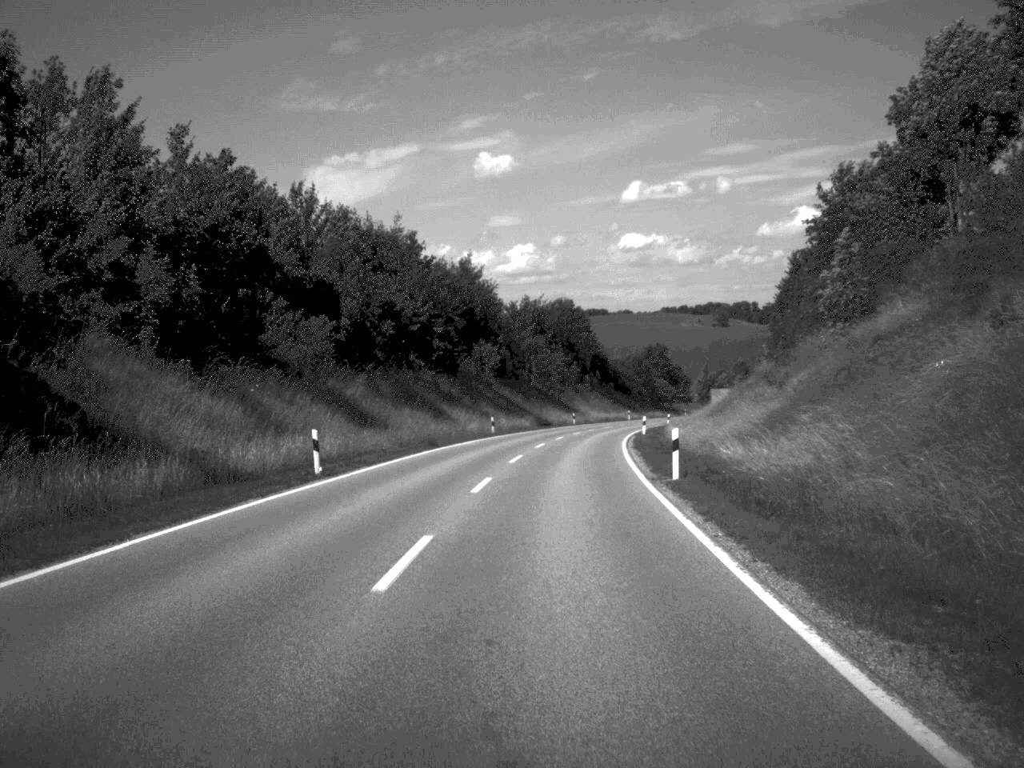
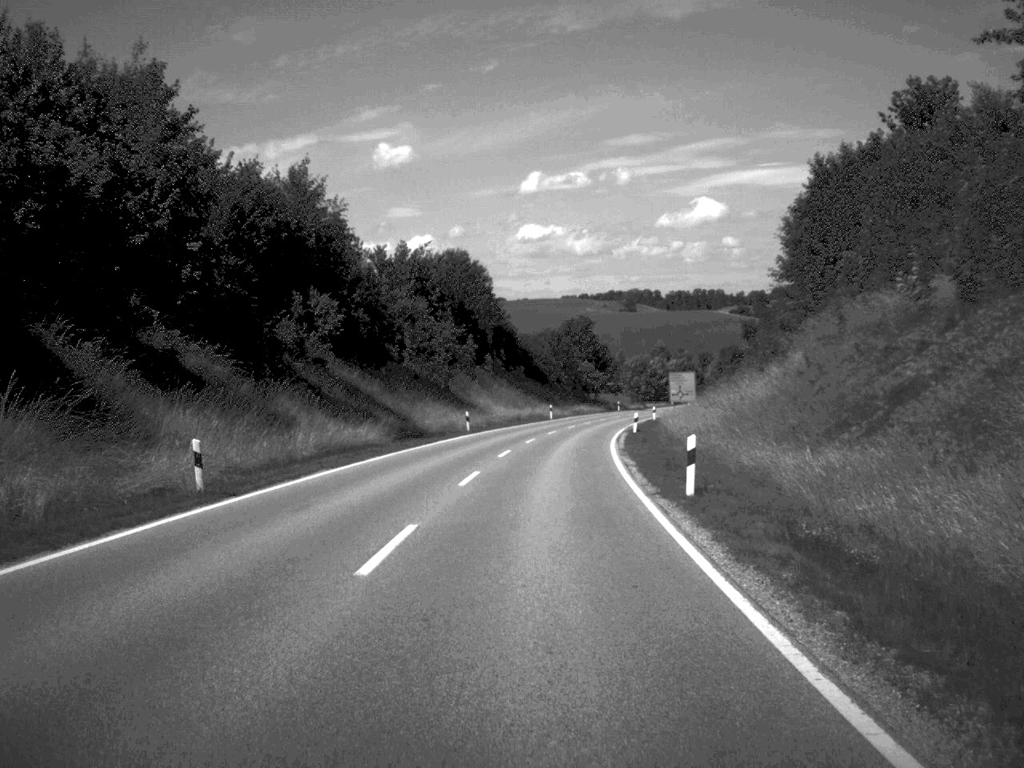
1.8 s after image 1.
(+1.8, +45.5) m; +4°
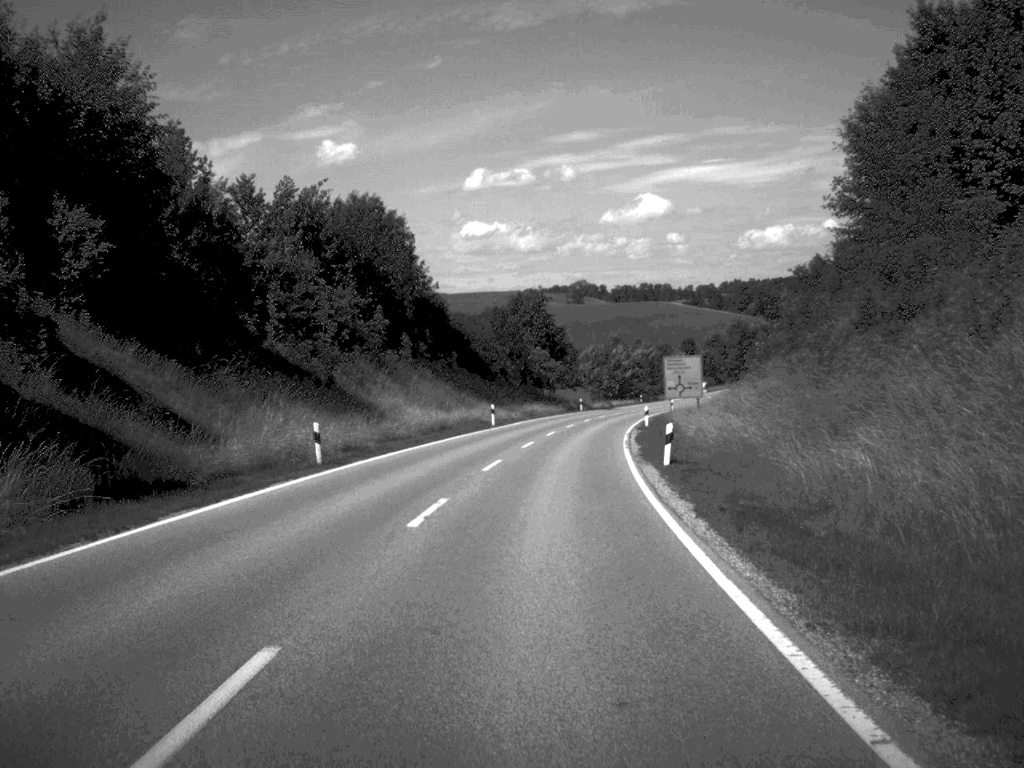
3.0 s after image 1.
(+0.7, +30.7) m; +2°
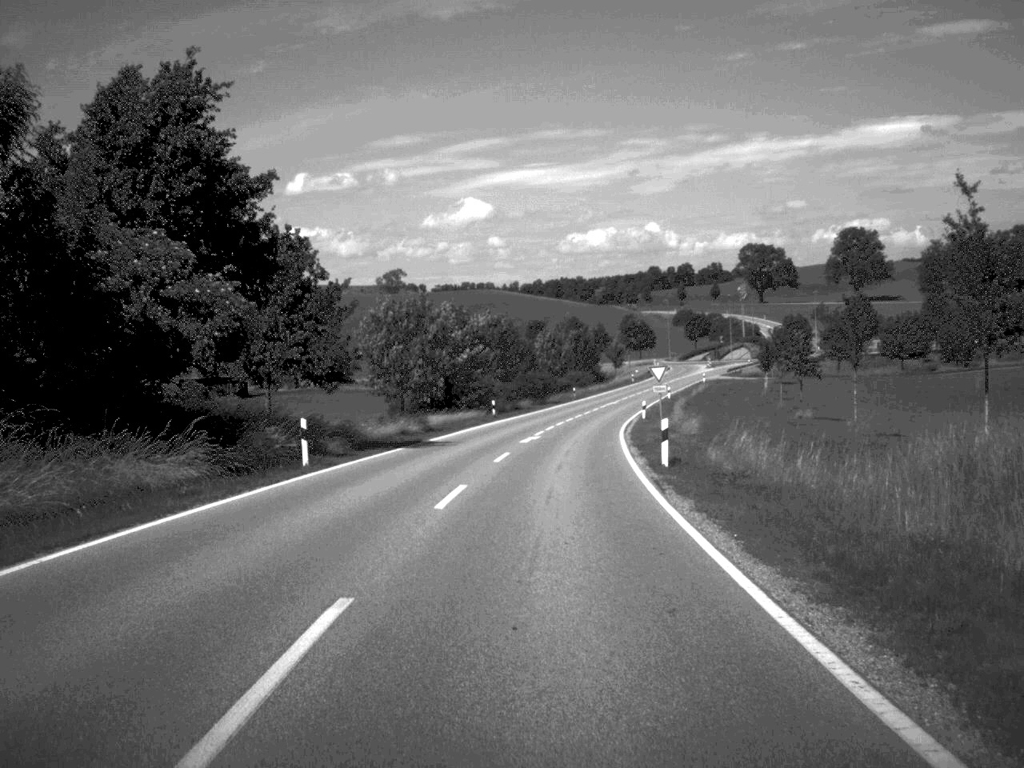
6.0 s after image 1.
(+5.3, +78.6) m; +8°
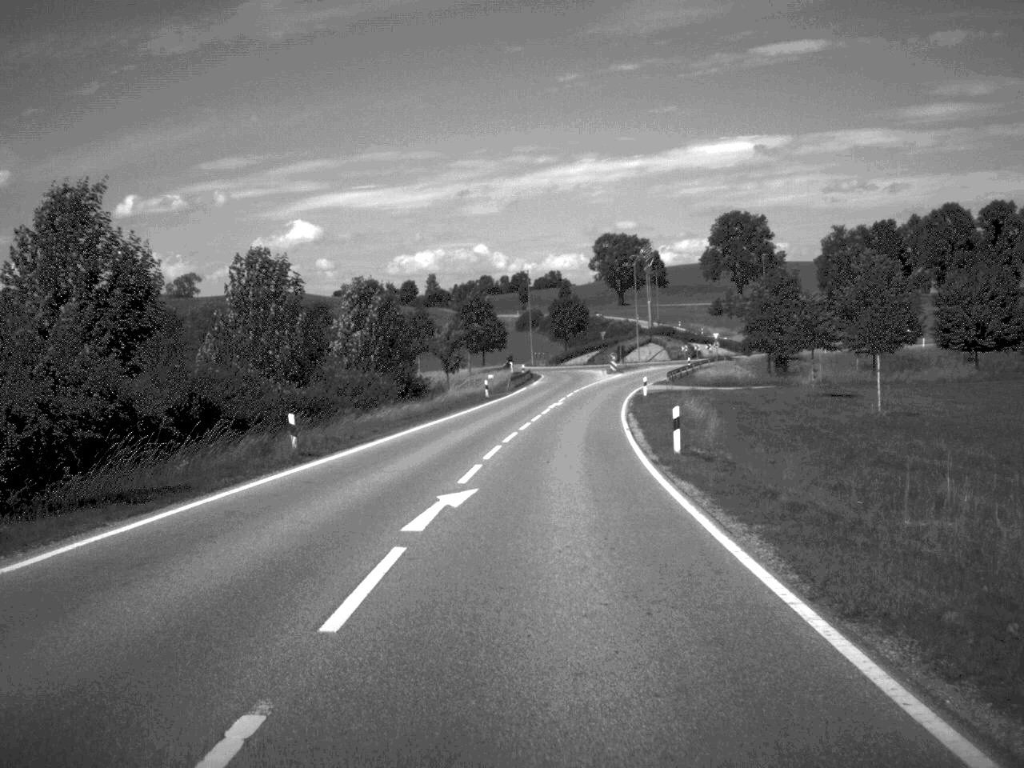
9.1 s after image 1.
(+5.0, +78.5) m; +7°
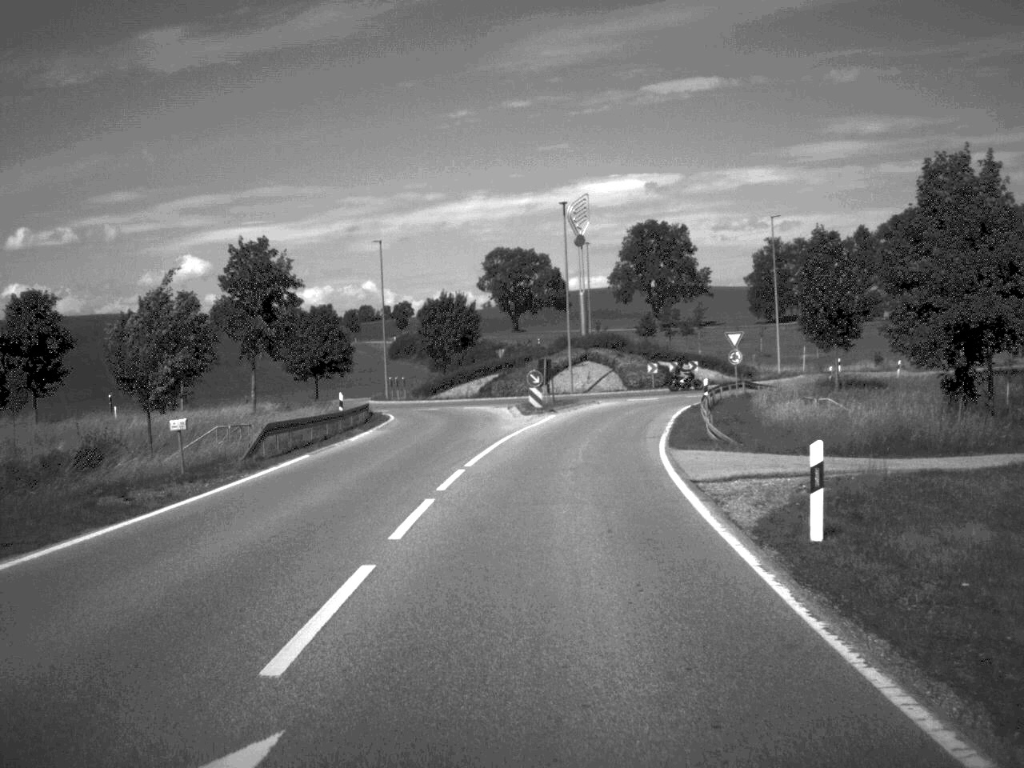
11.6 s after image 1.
(+2.1, +53.0) m; +5°
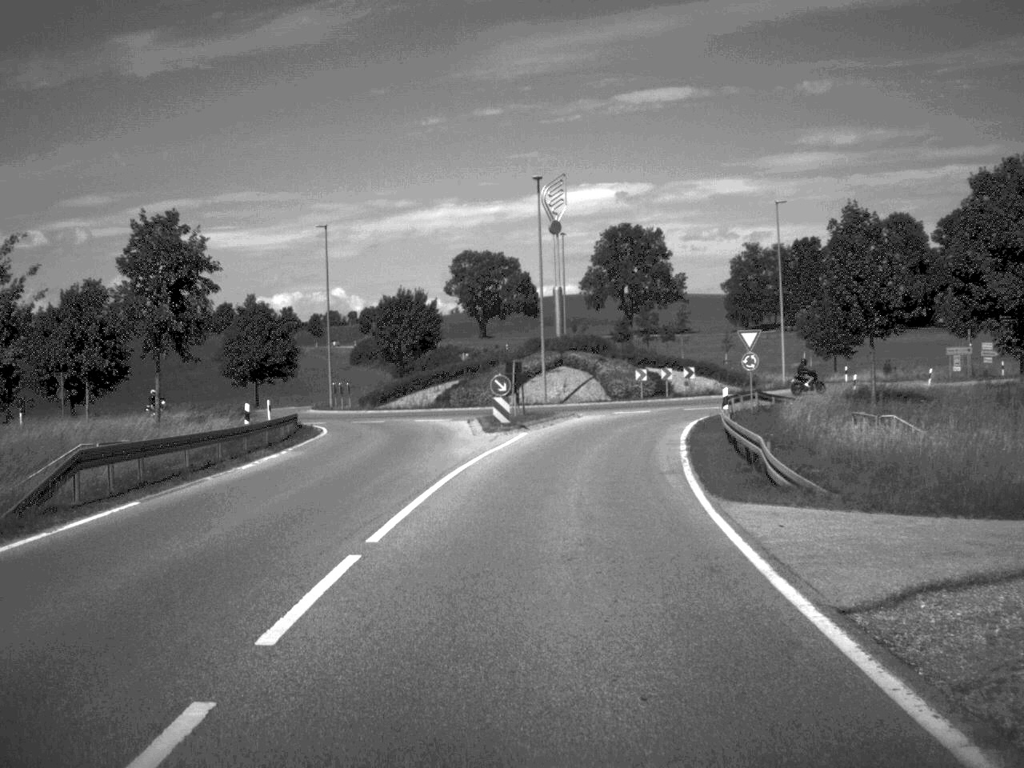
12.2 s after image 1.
(+0.1, +10.6) m; +1°
